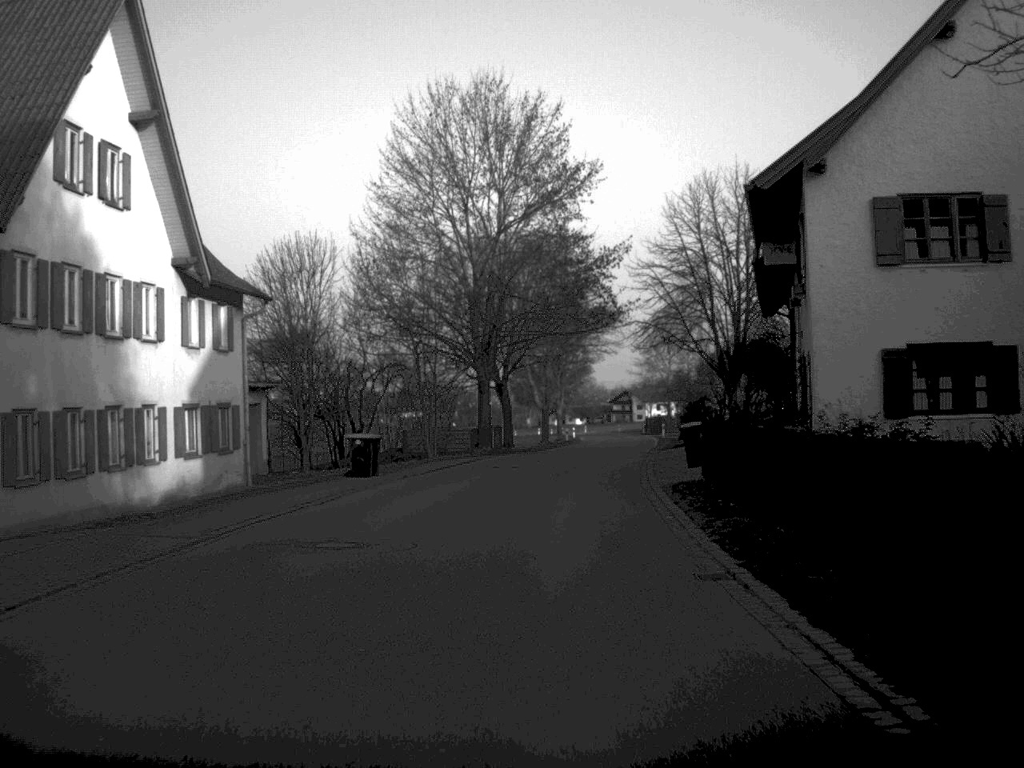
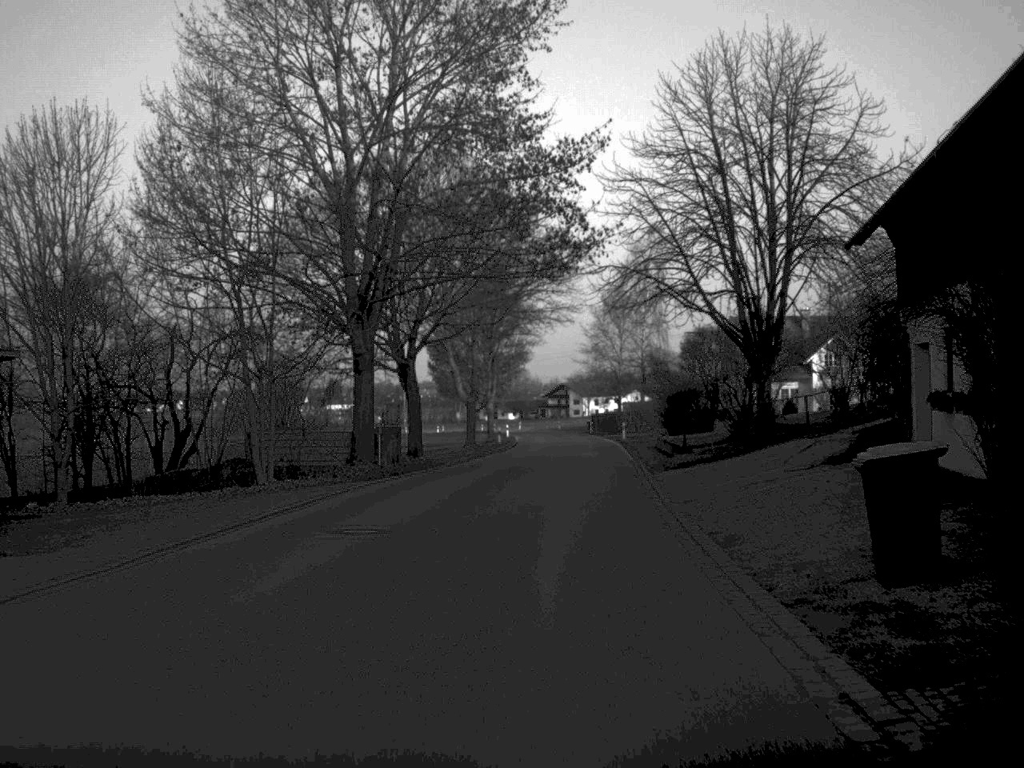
(+0.6, +21.3) m; +3°
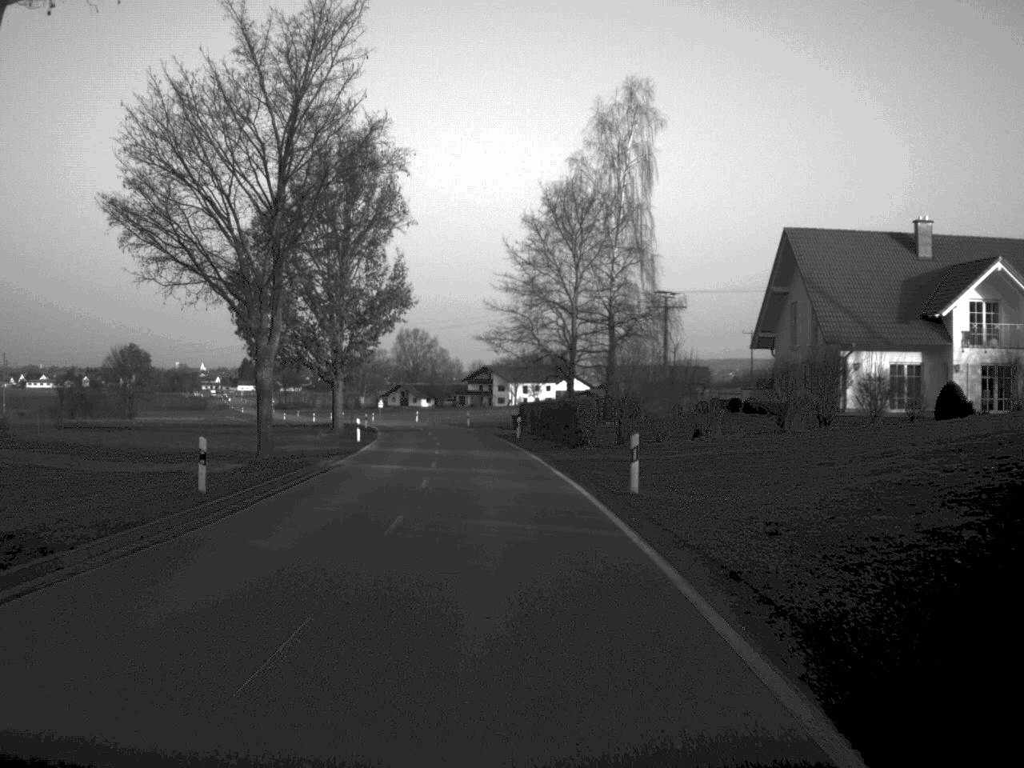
(+2.6, +52.6) m; +3°
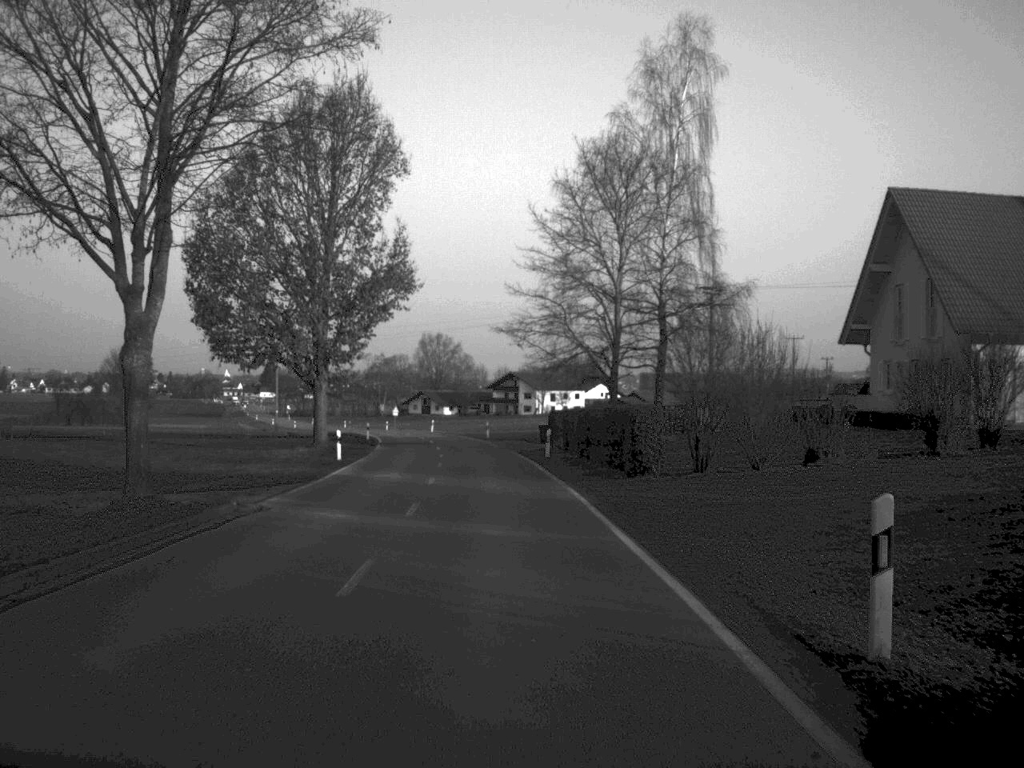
(-0.1, +13.5) m; -1°
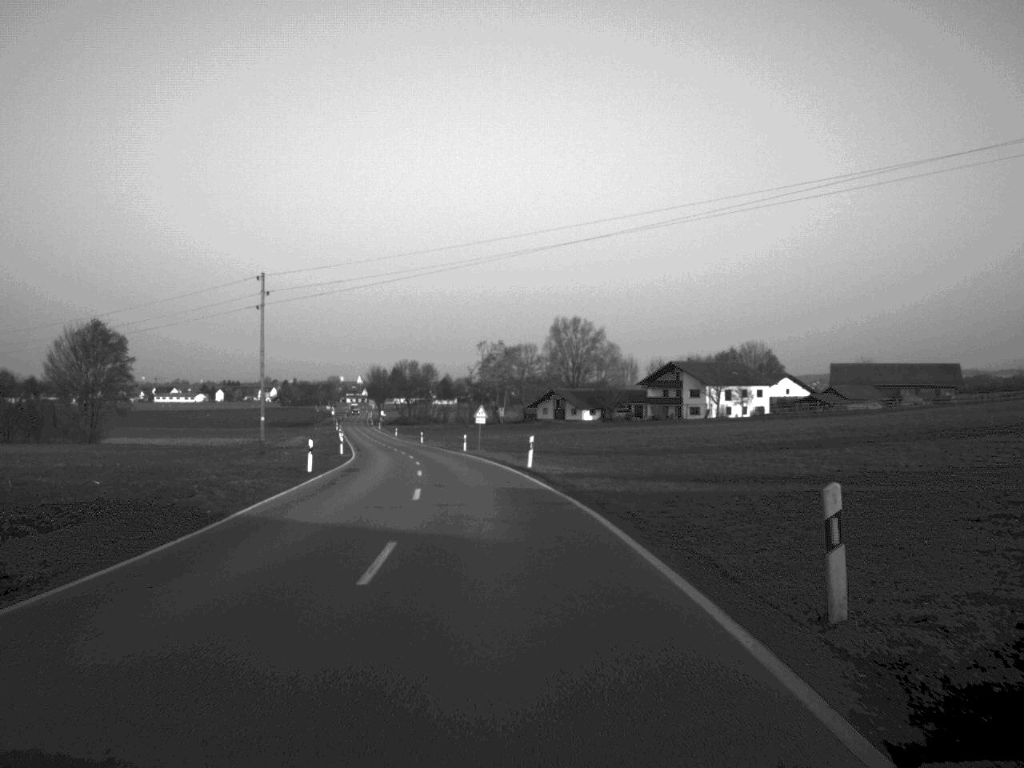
(-3.4, +69.0) m; -6°
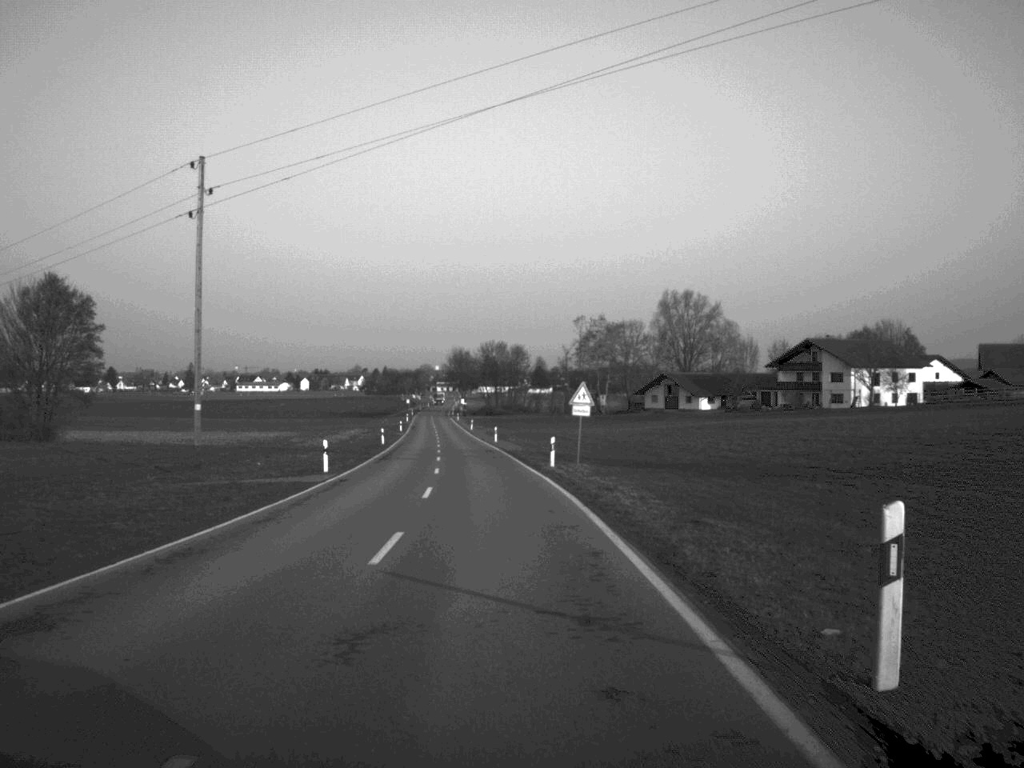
(-1.4, +34.9) m; -4°
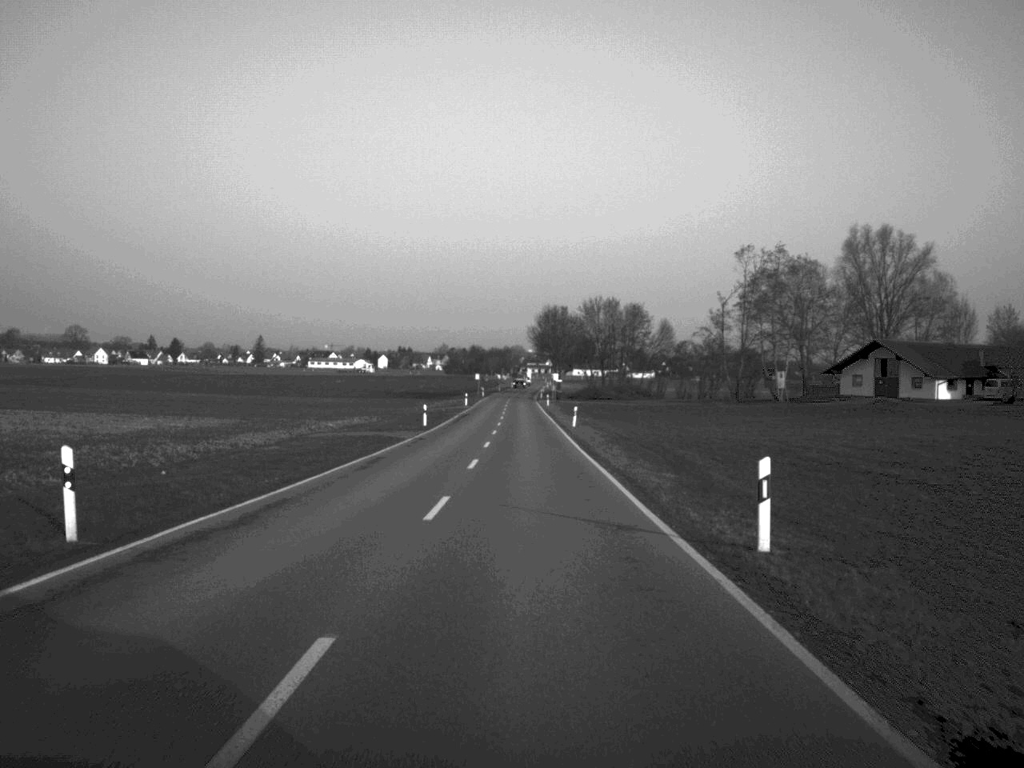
(-3.3, +69.7) m; -4°
